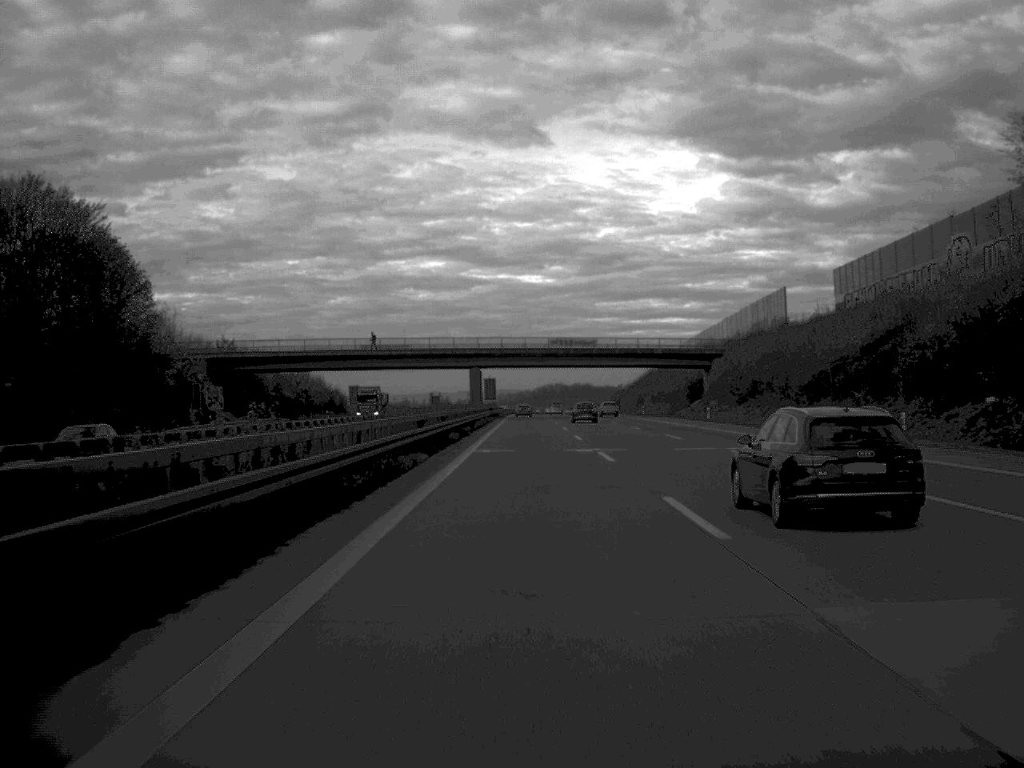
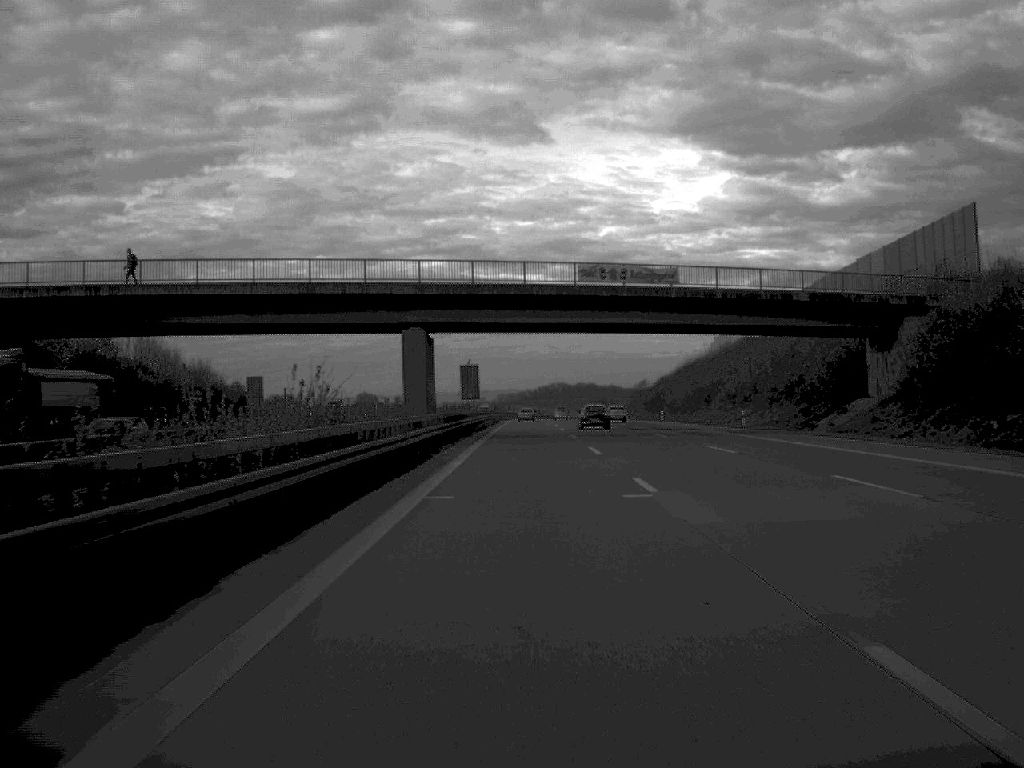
(0.0, +66.5) m; 0°
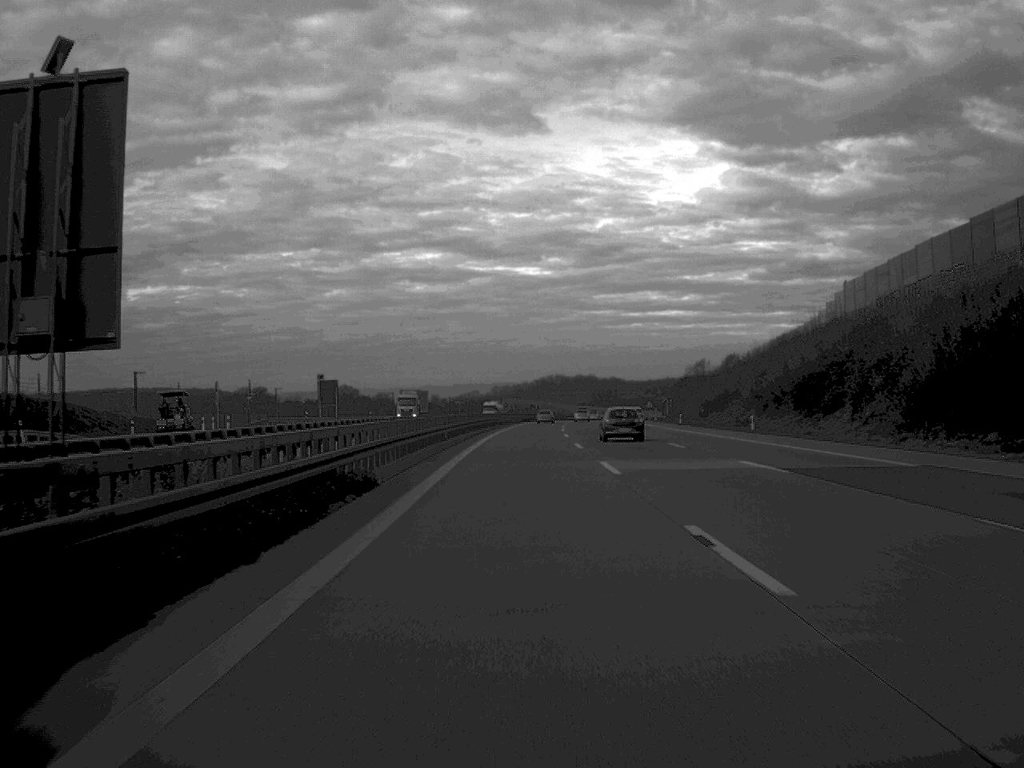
(+0.1, +99.8) m; 0°
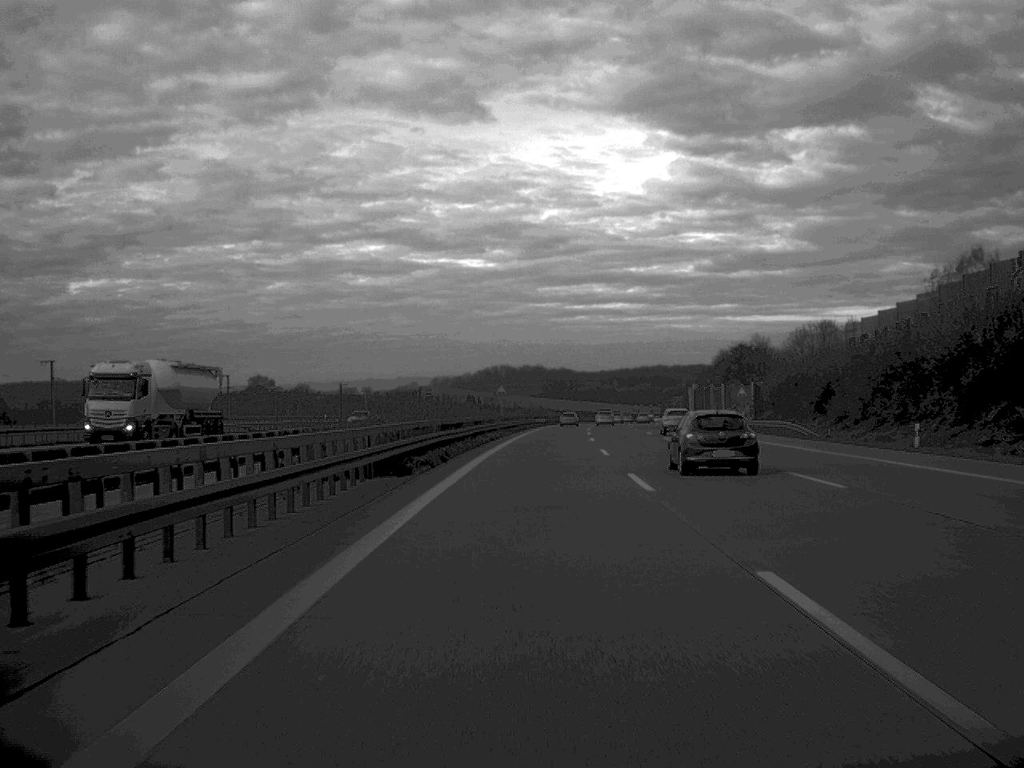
(+1.9, +130.2) m; +3°
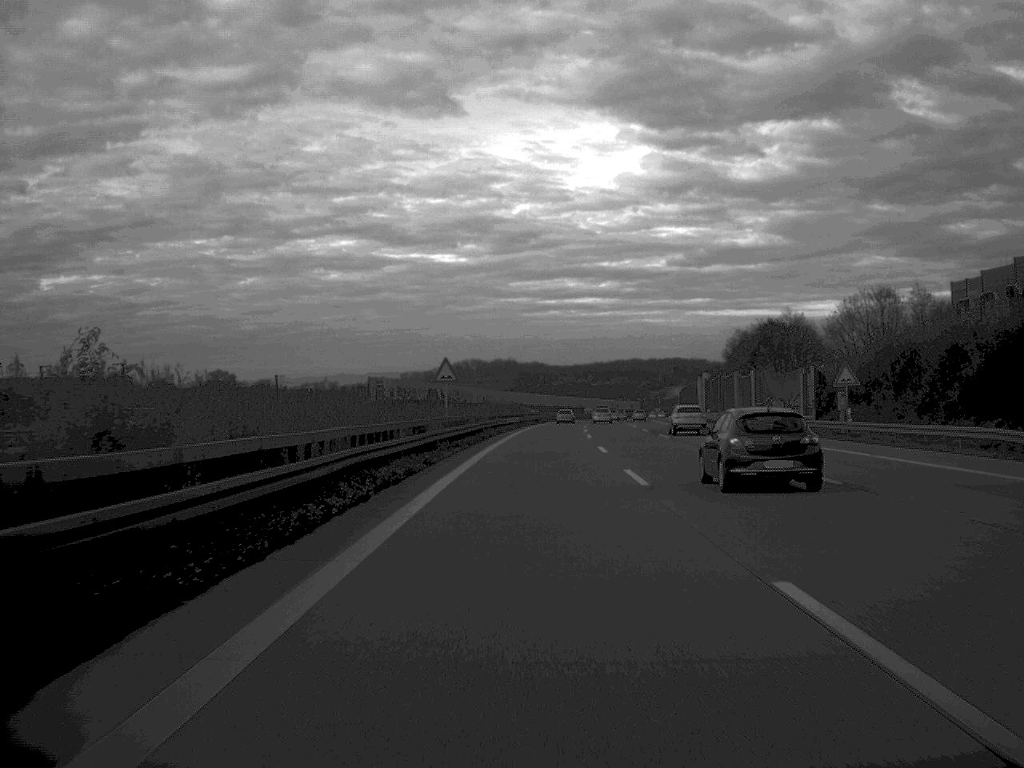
(+0.4, +36.3) m; +1°
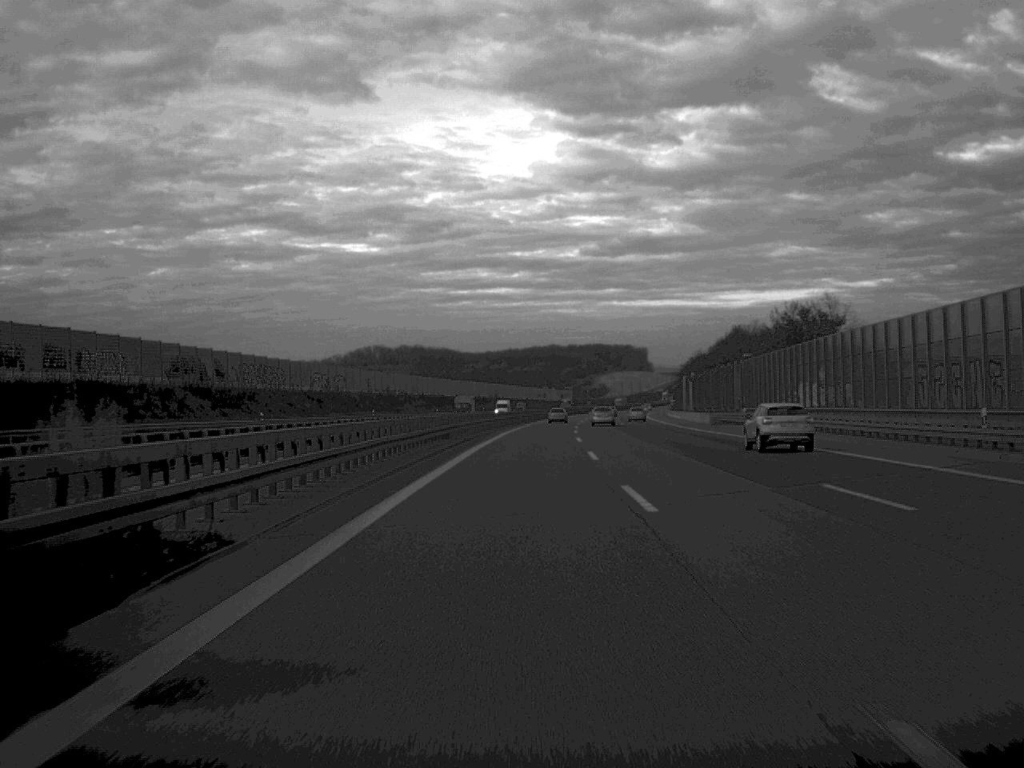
(+4.7, +130.1) m; +4°
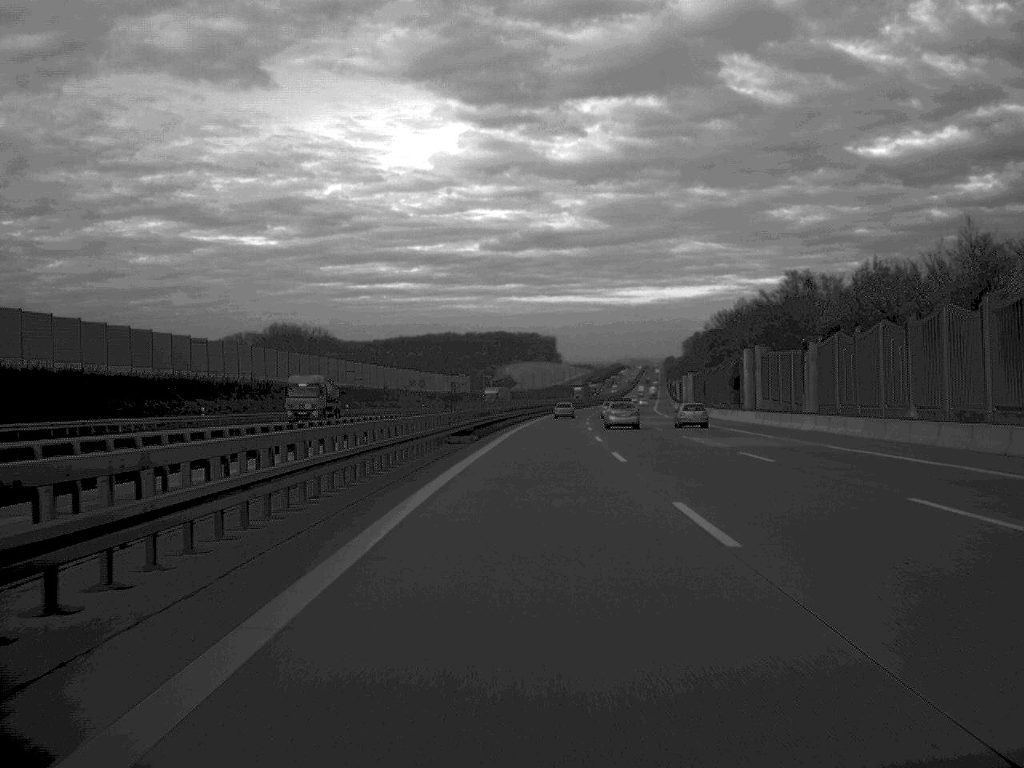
(+6.3, +166.4) m; +5°
